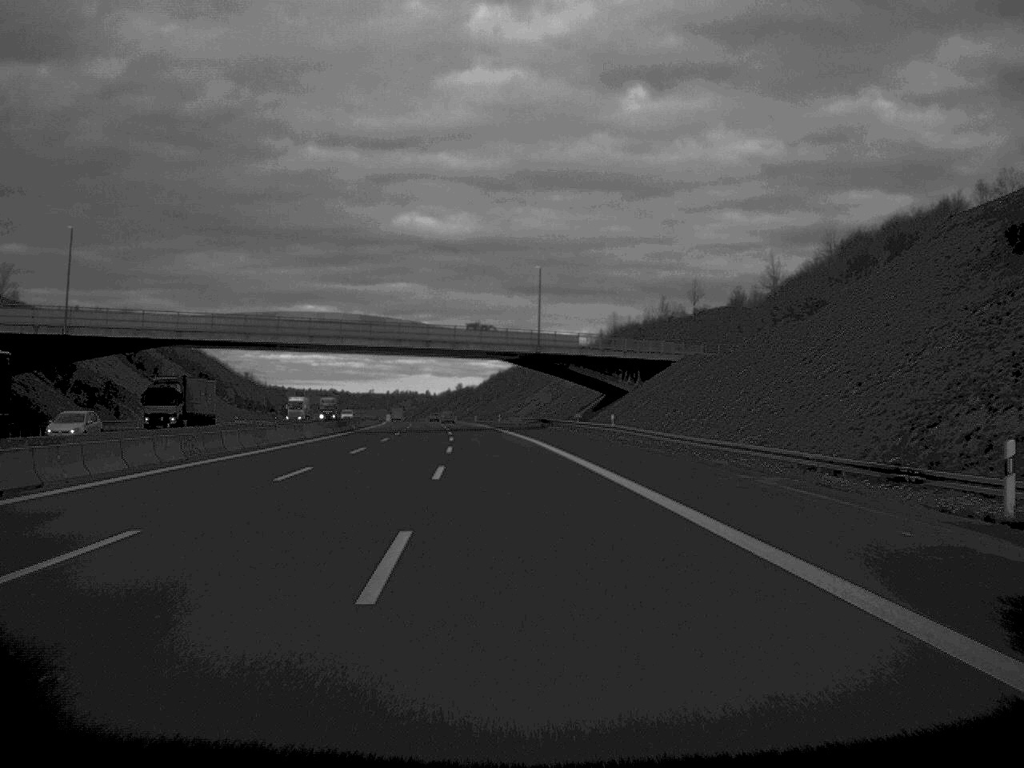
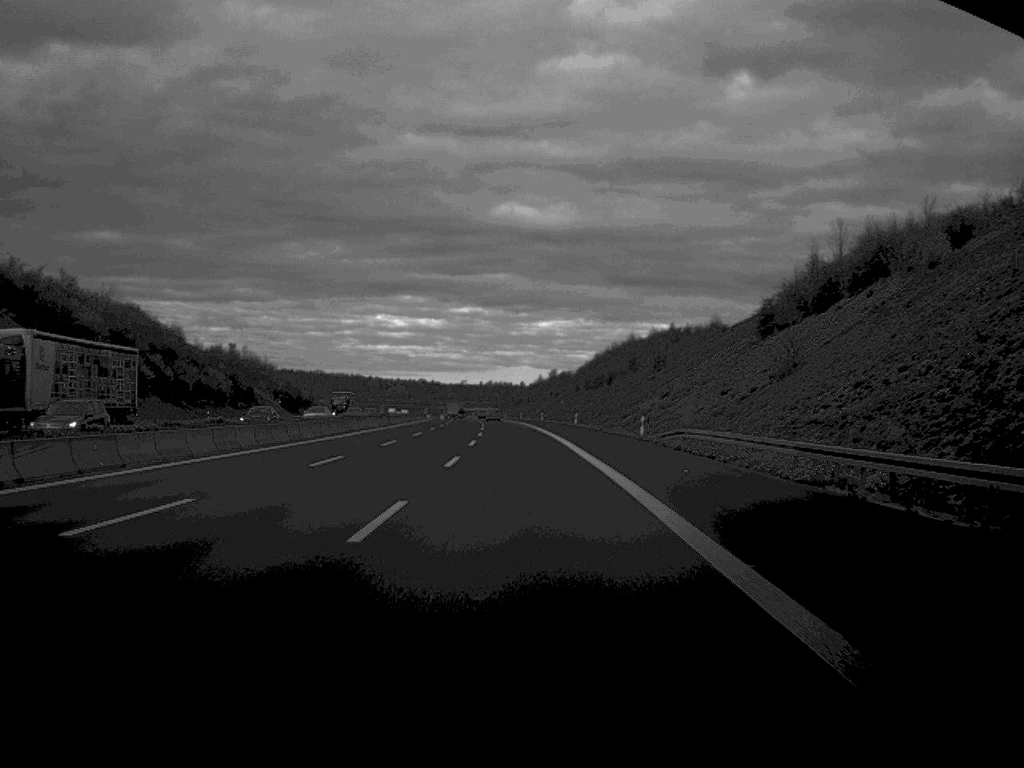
(-4.4, +103.0) m; -4°
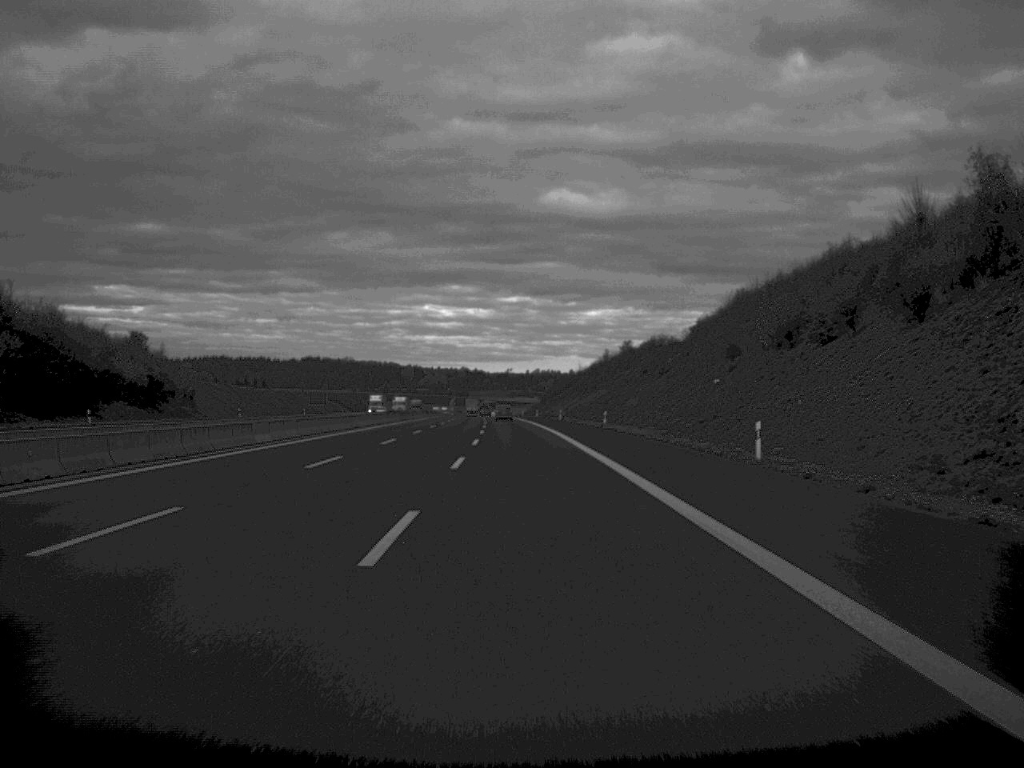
(-2.7, +127.6) m; -2°
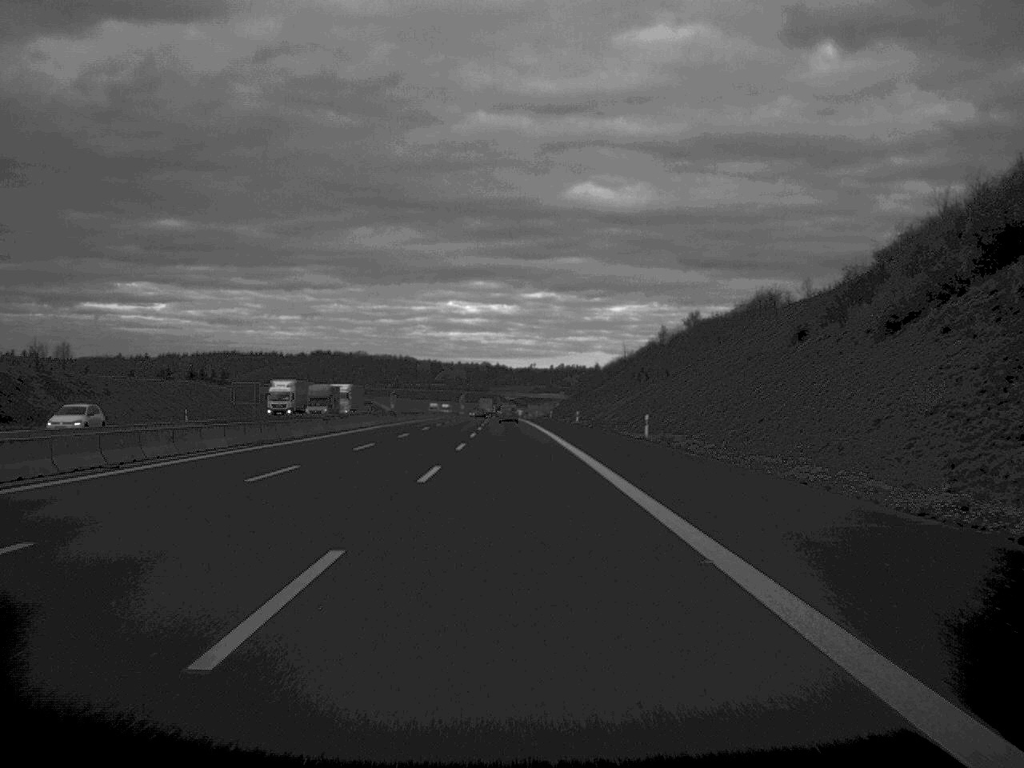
(-0.6, +76.7) m; -1°
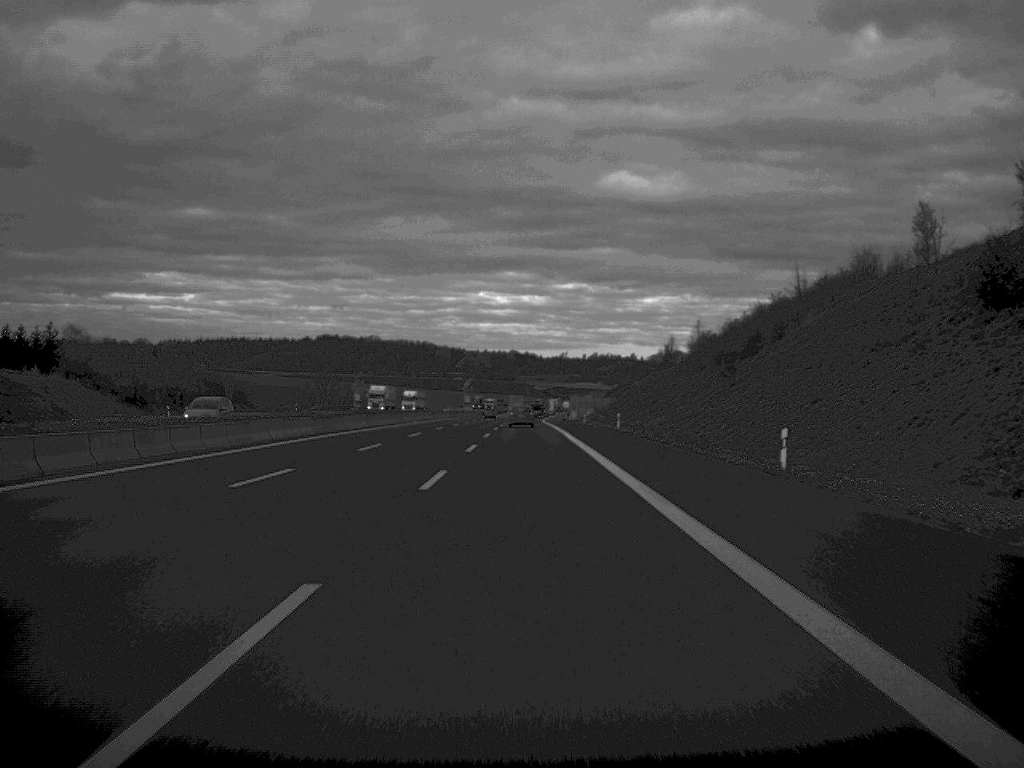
(-1.9, +127.8) m; -1°
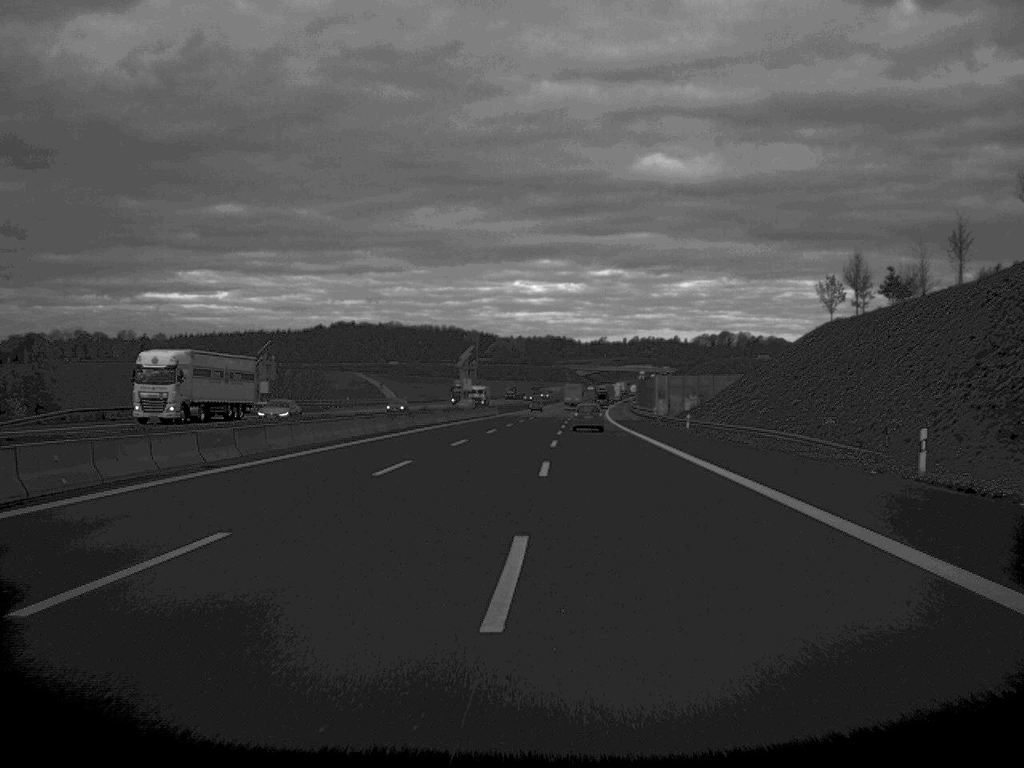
(-1.4, +103.4) m; -2°
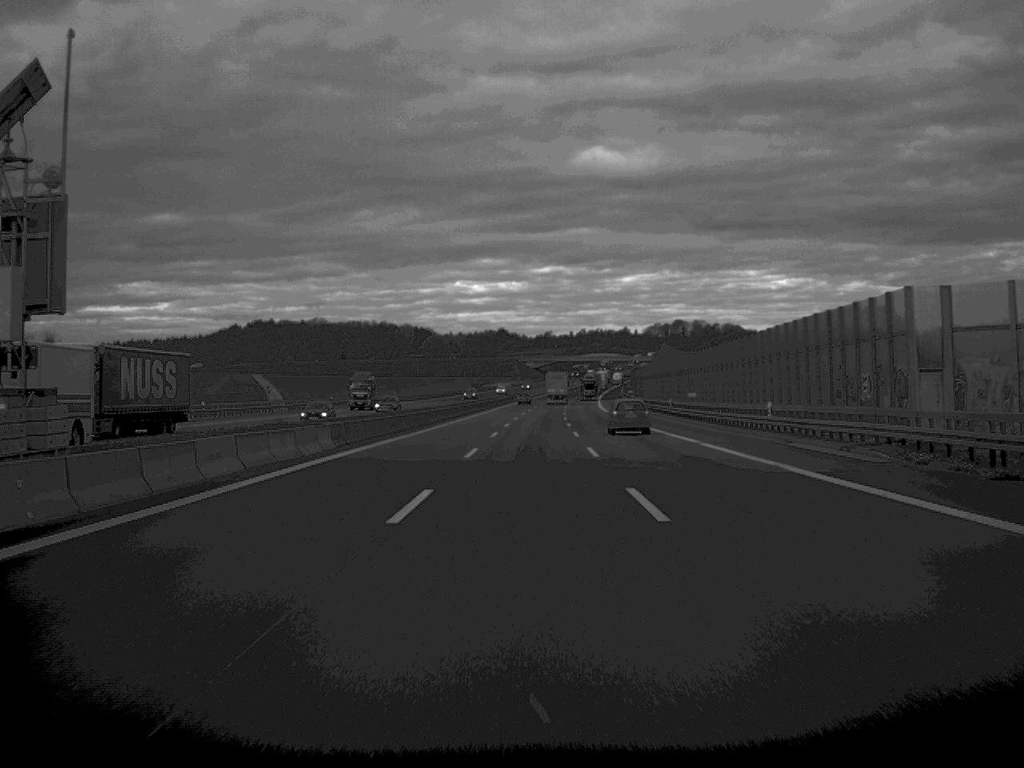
(+1.6, +99.9) m; +3°
